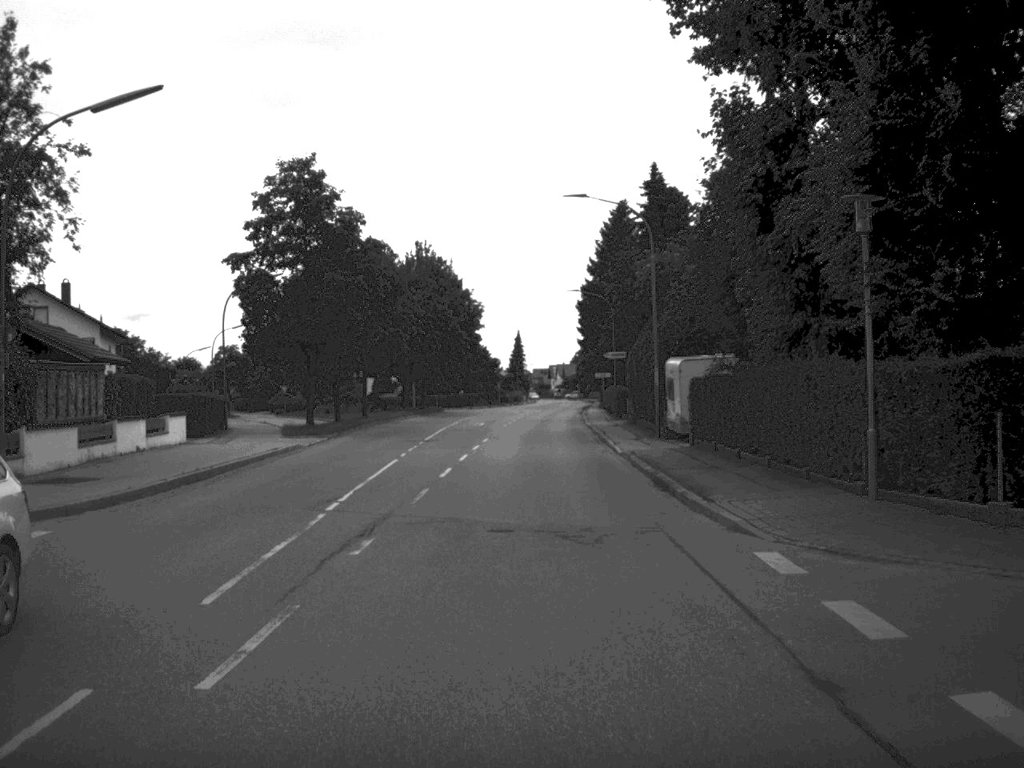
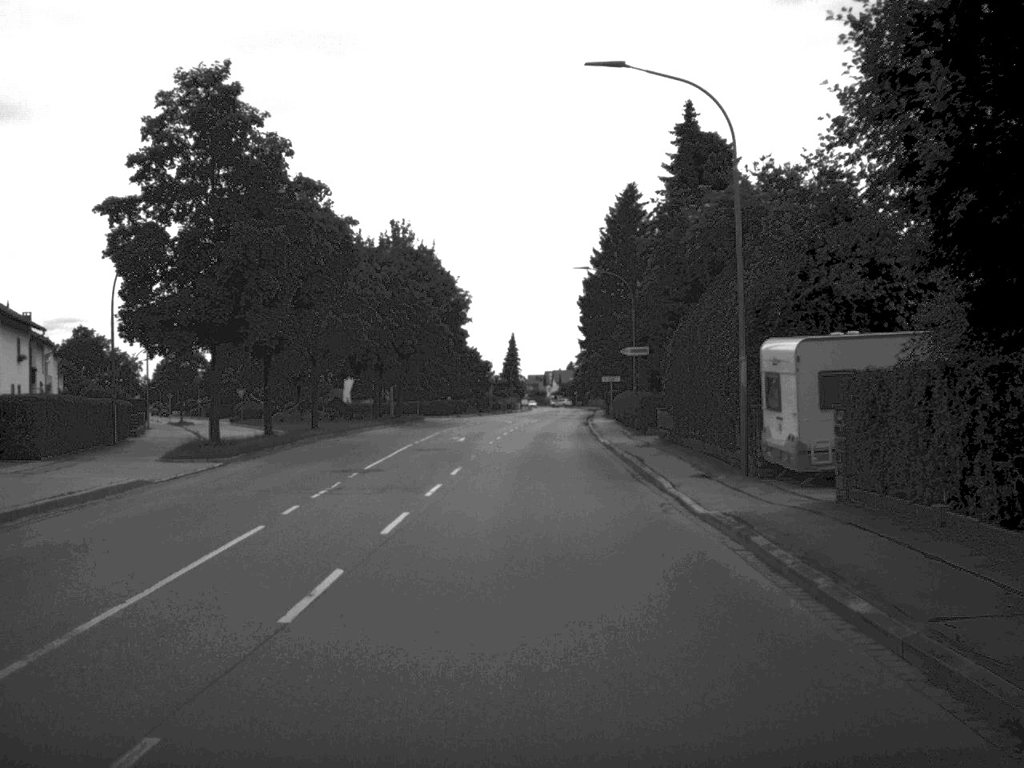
(0.0, +15.7) m; 0°
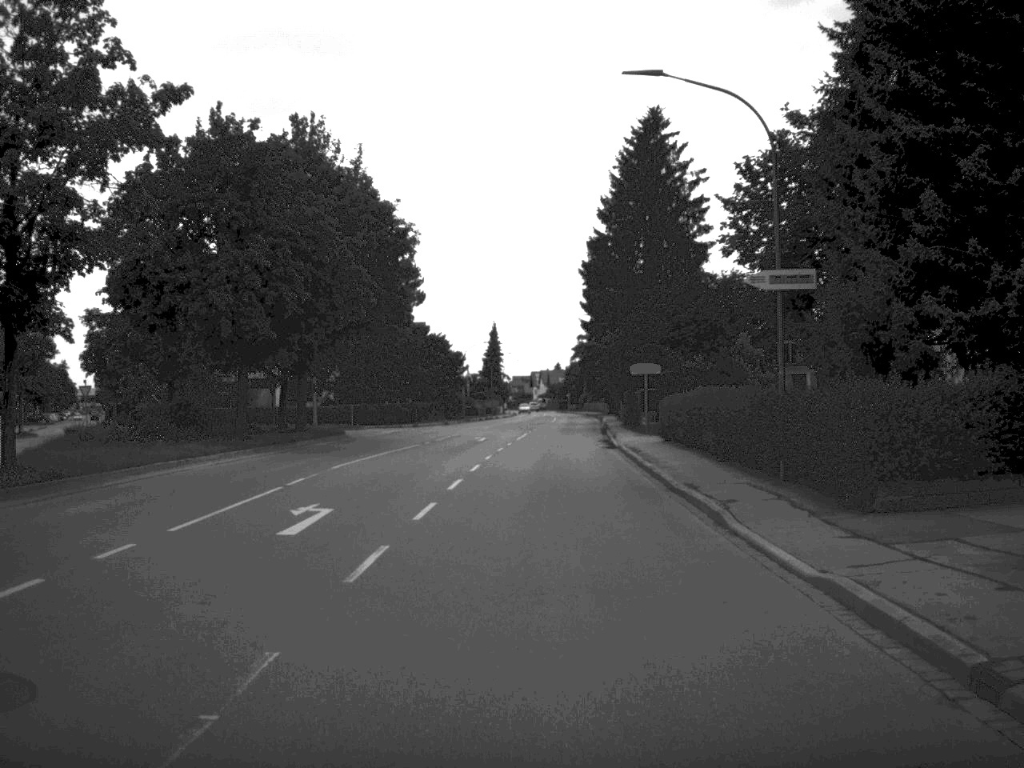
(+0.1, +33.5) m; +1°
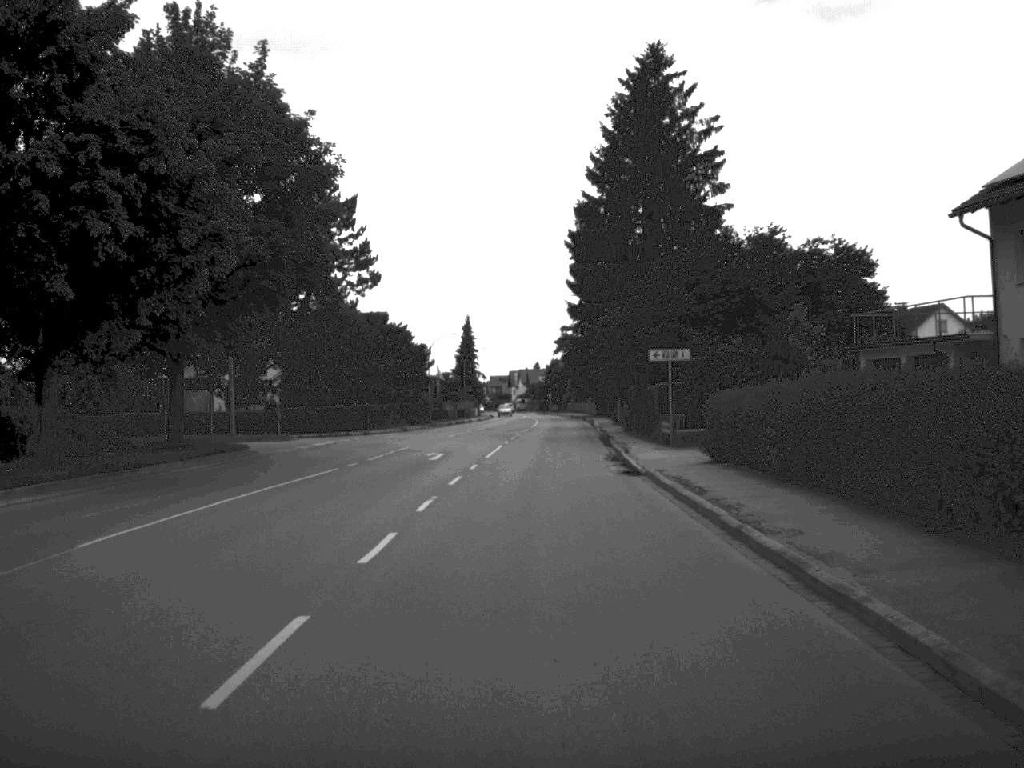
(+0.1, +16.3) m; +1°
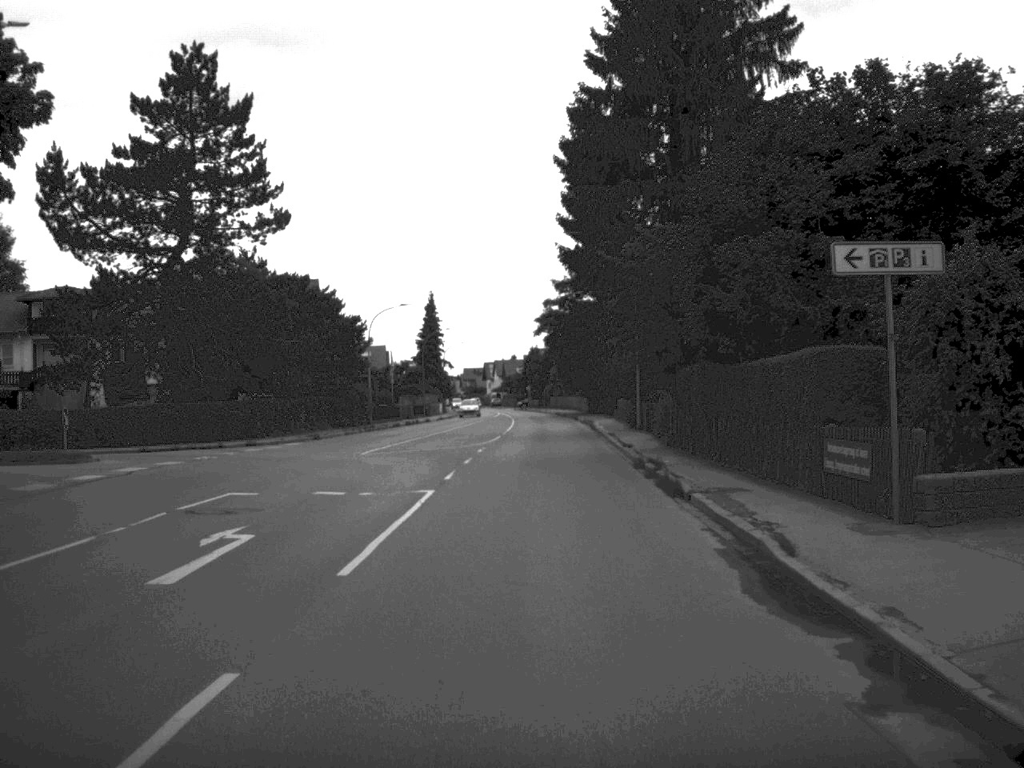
(+0.2, +25.1) m; +1°
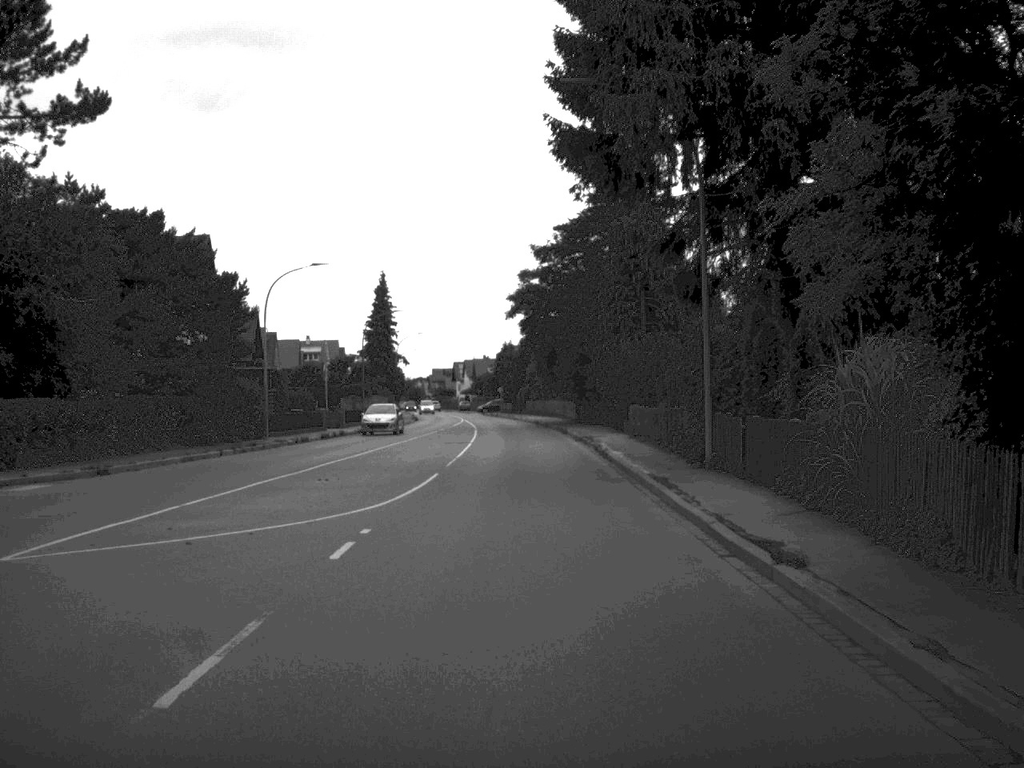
(+0.2, +23.4) m; +1°
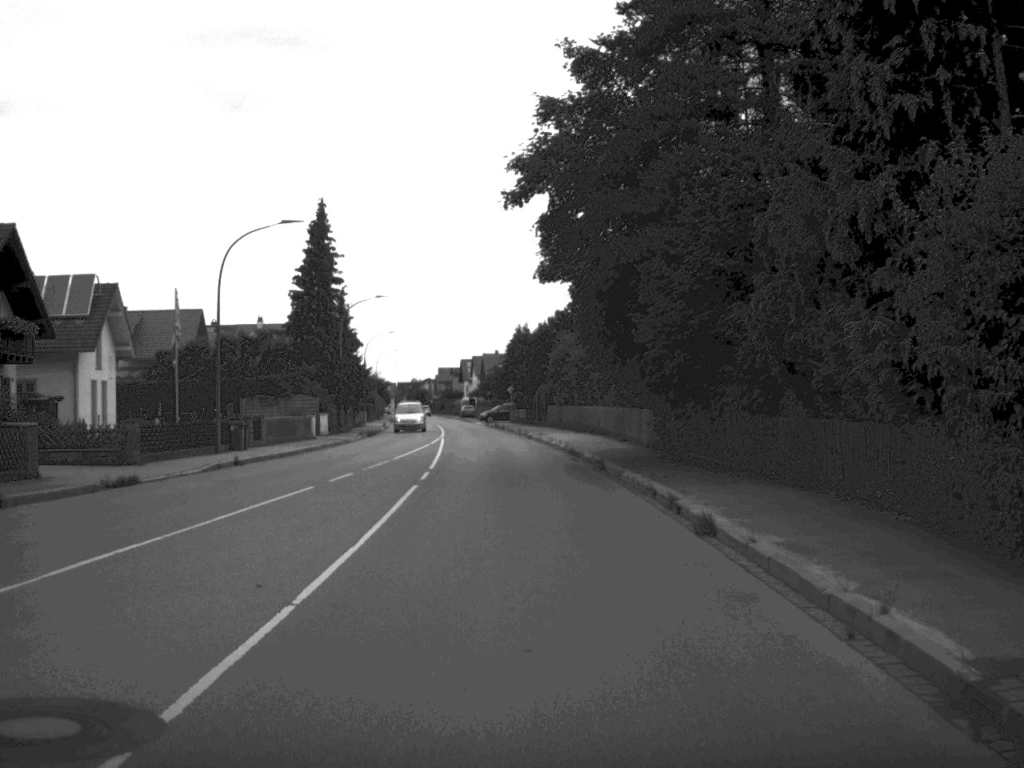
(-0.2, +40.6) m; -1°
